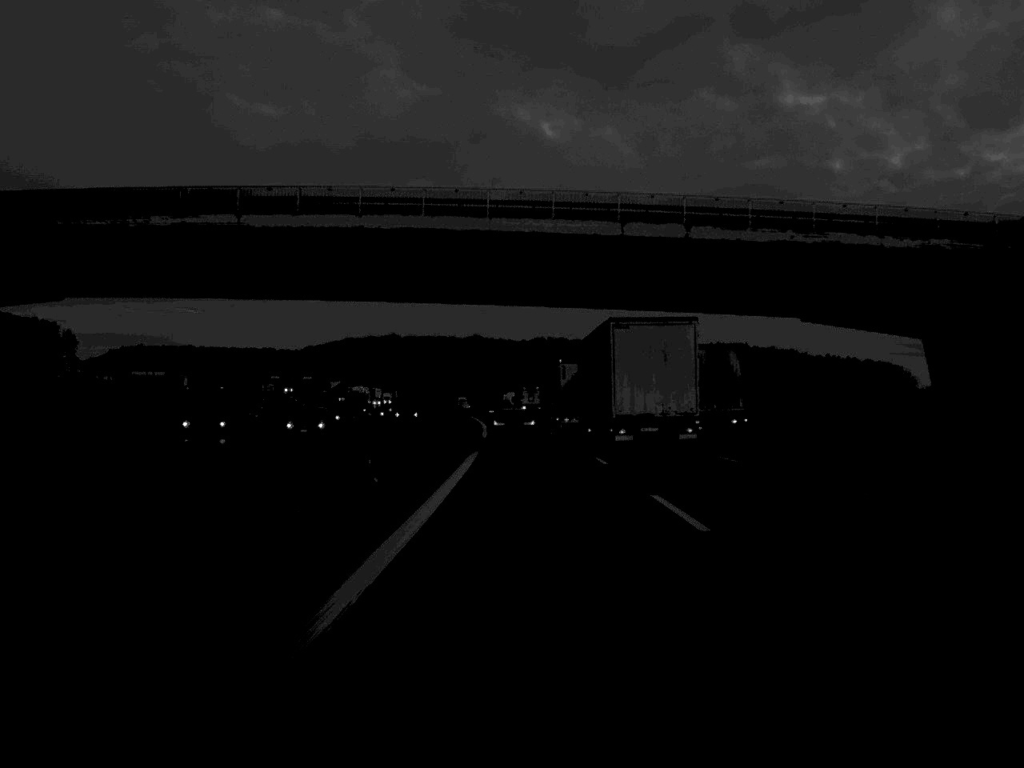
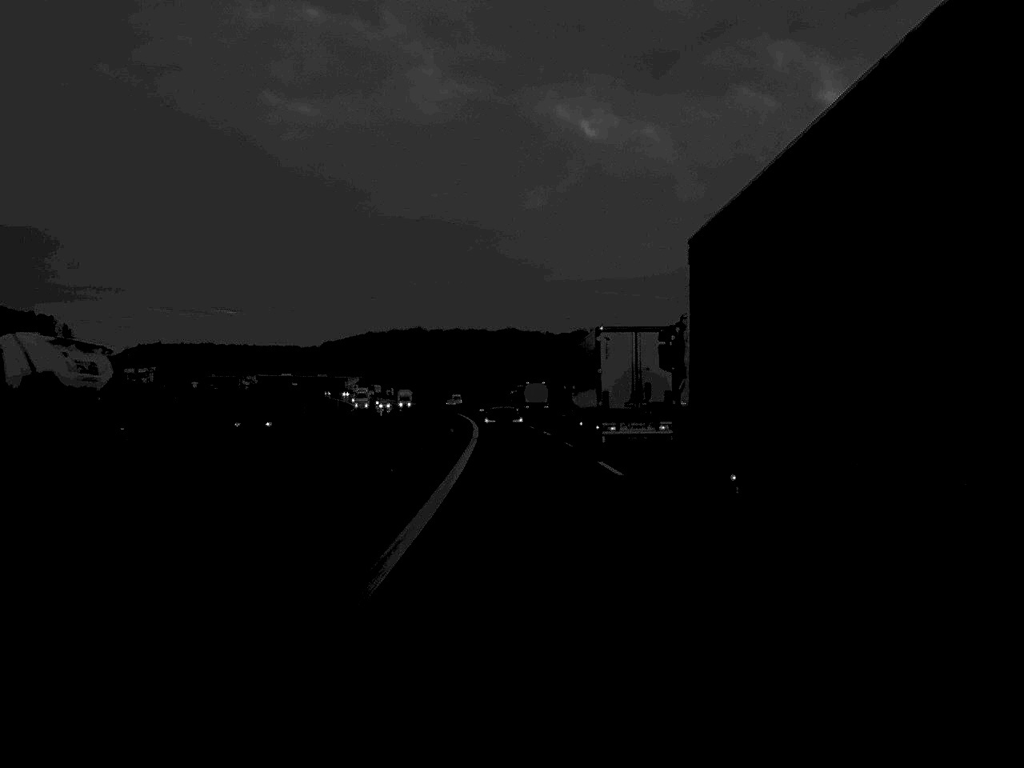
(-1.0, +76.1) m; -2°
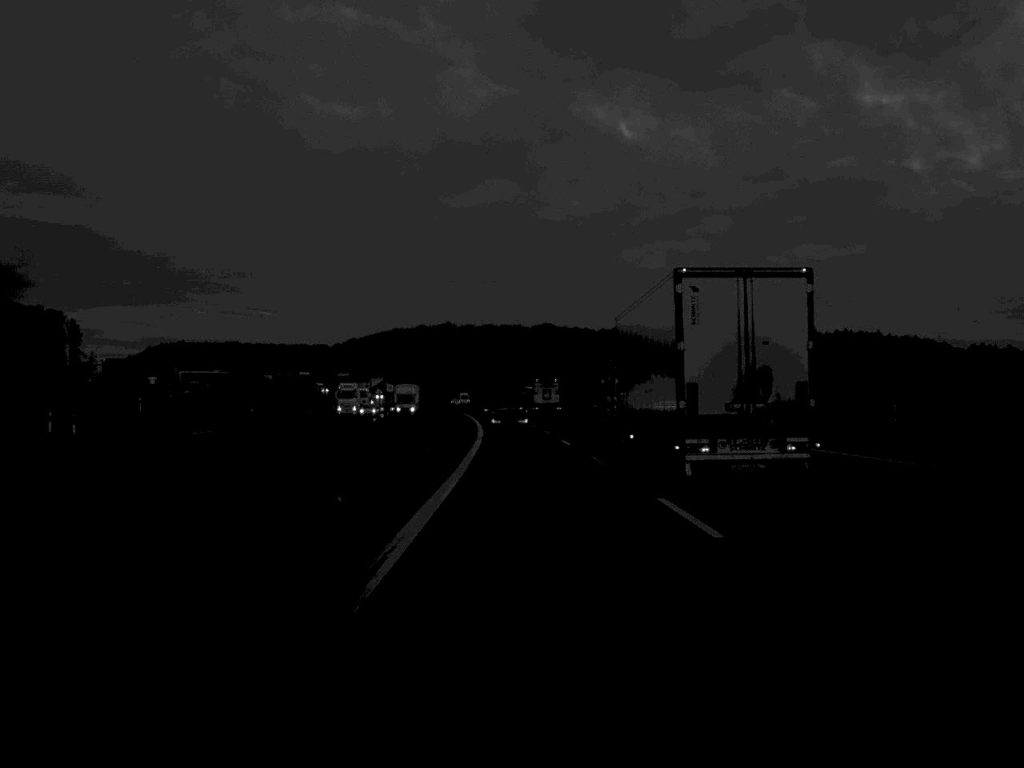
(-0.6, +48.2) m; -2°
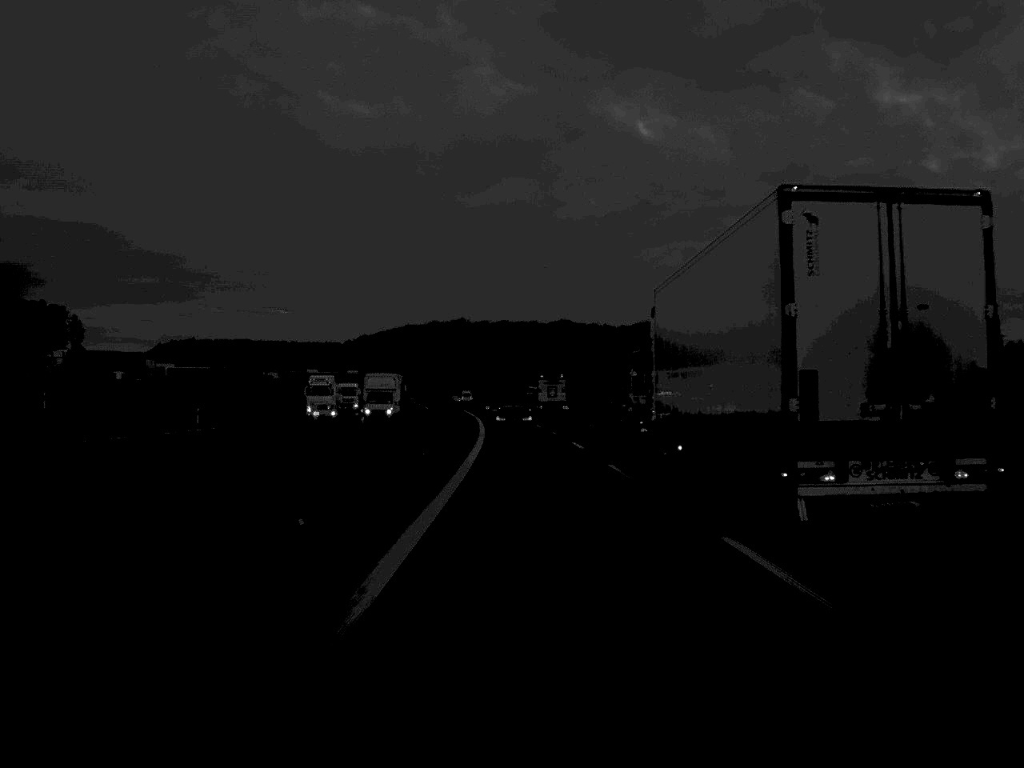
(-0.2, +23.5) m; -1°
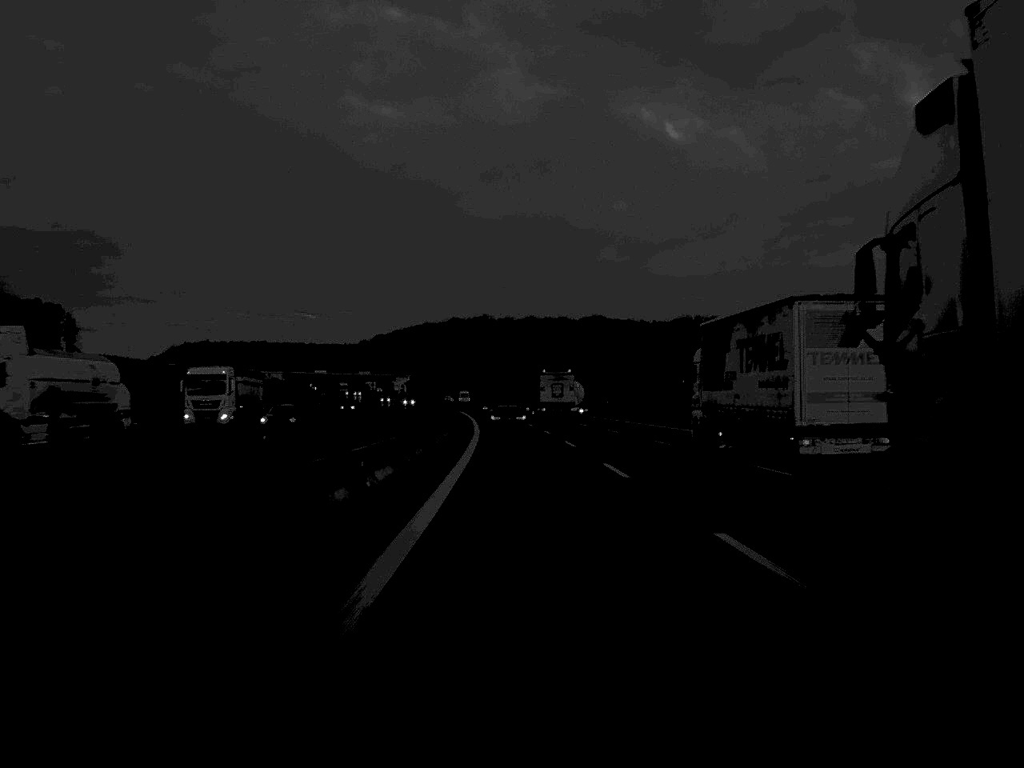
(-0.6, +52.6) m; -1°
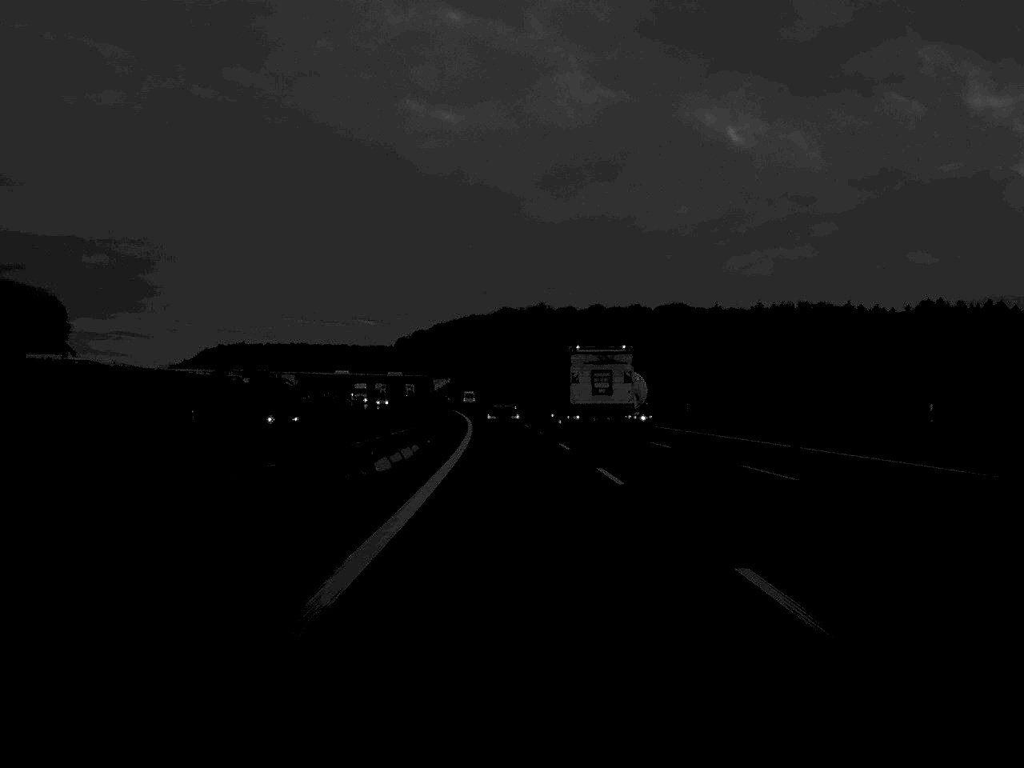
(-2.1, +95.0) m; -3°
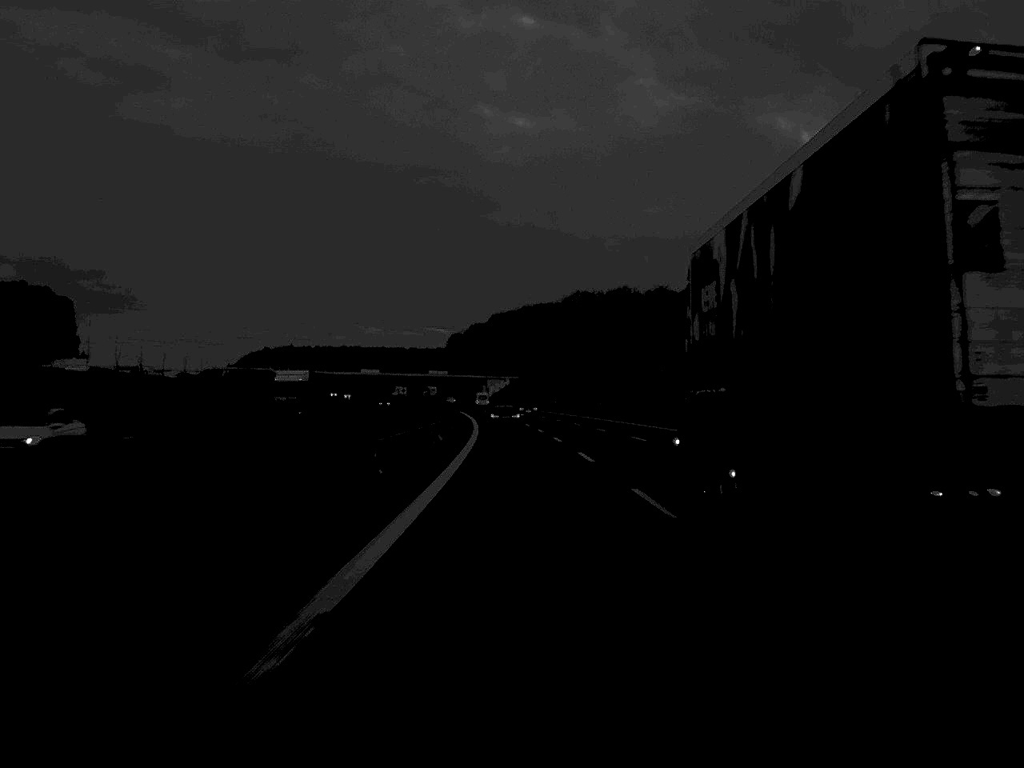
(-2.8, +99.4) m; -3°
